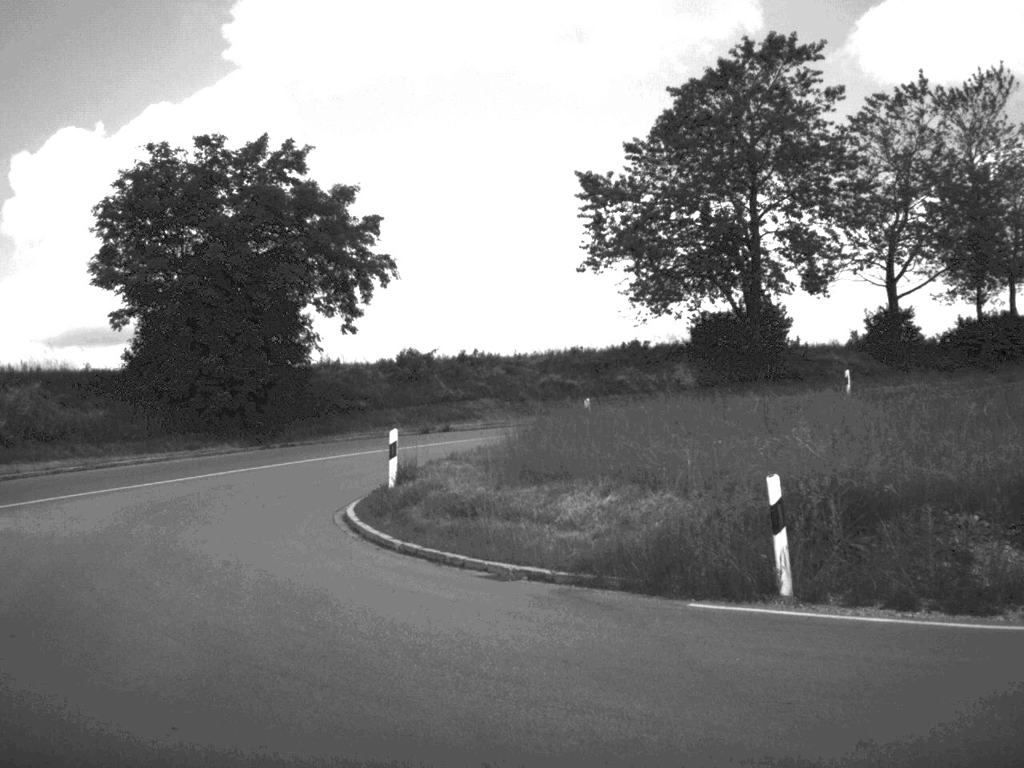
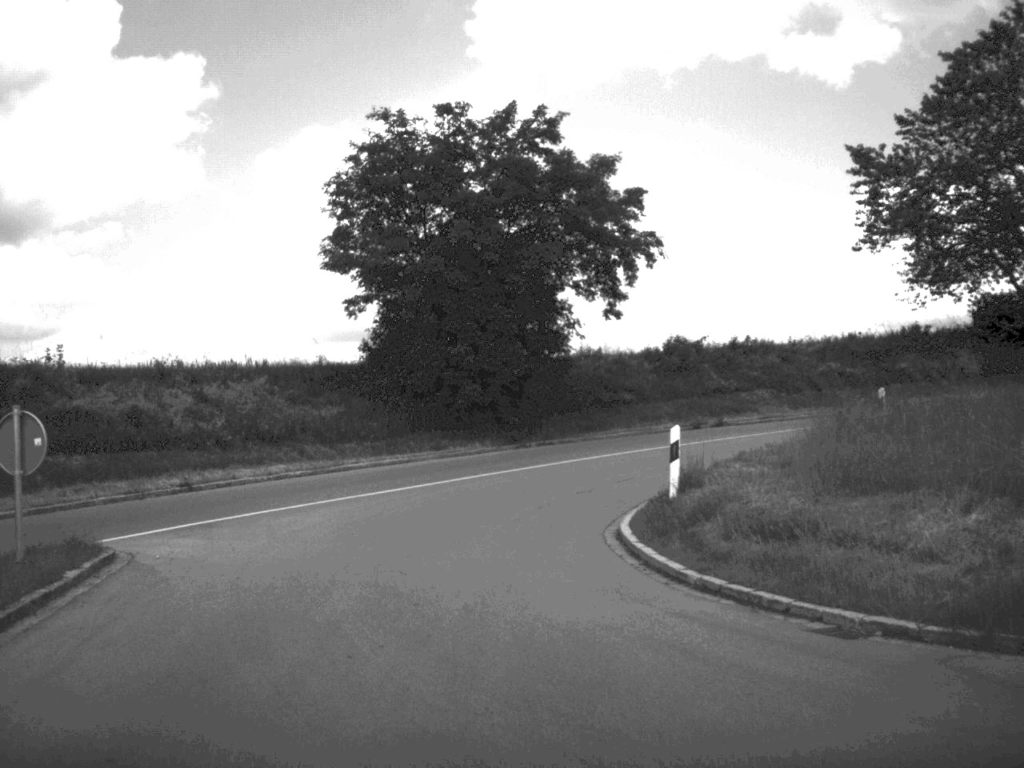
(-0.4, +3.3) m; -11°
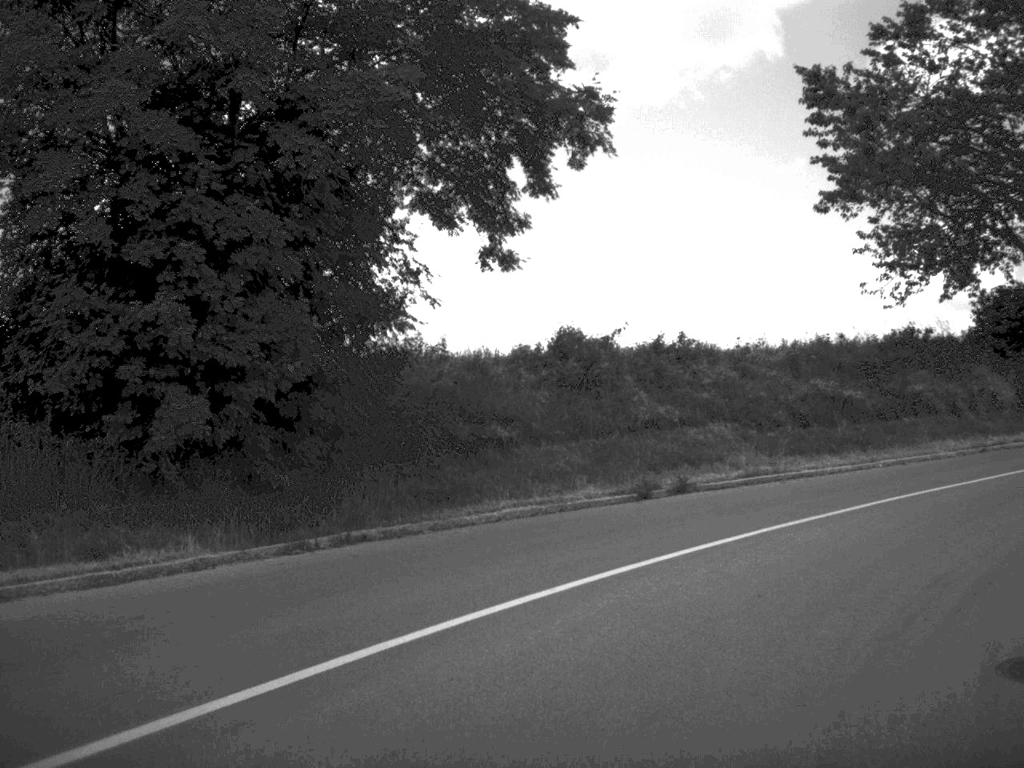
(-0.5, +17.1) m; +11°
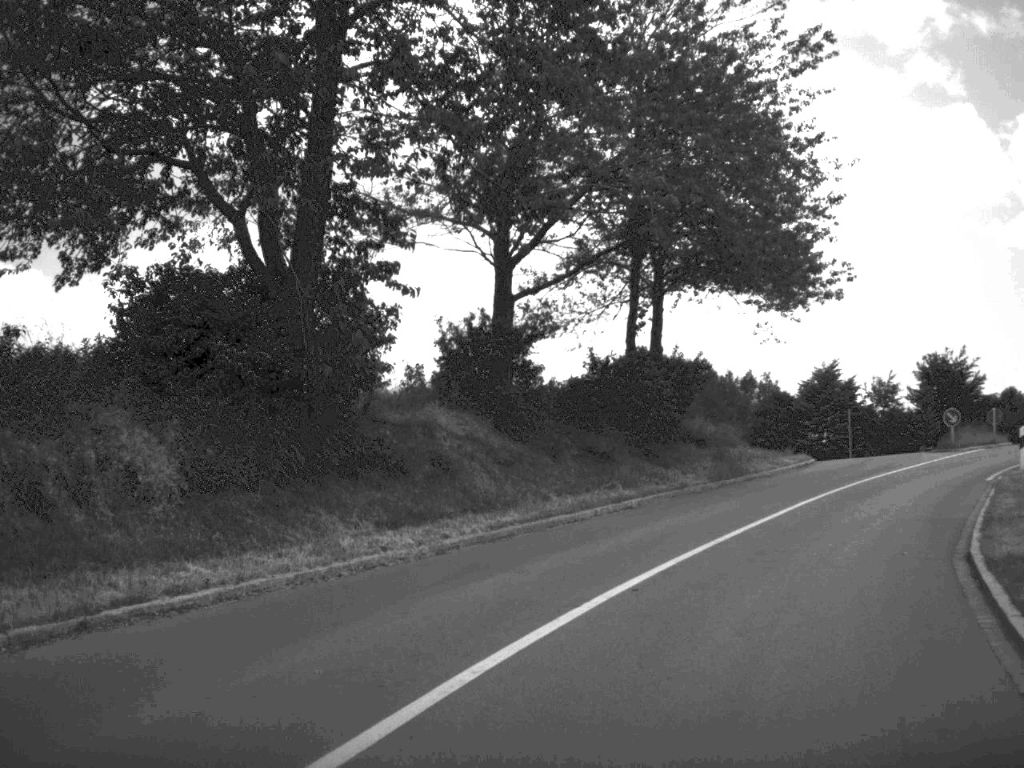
(+4.8, +14.2) m; +37°
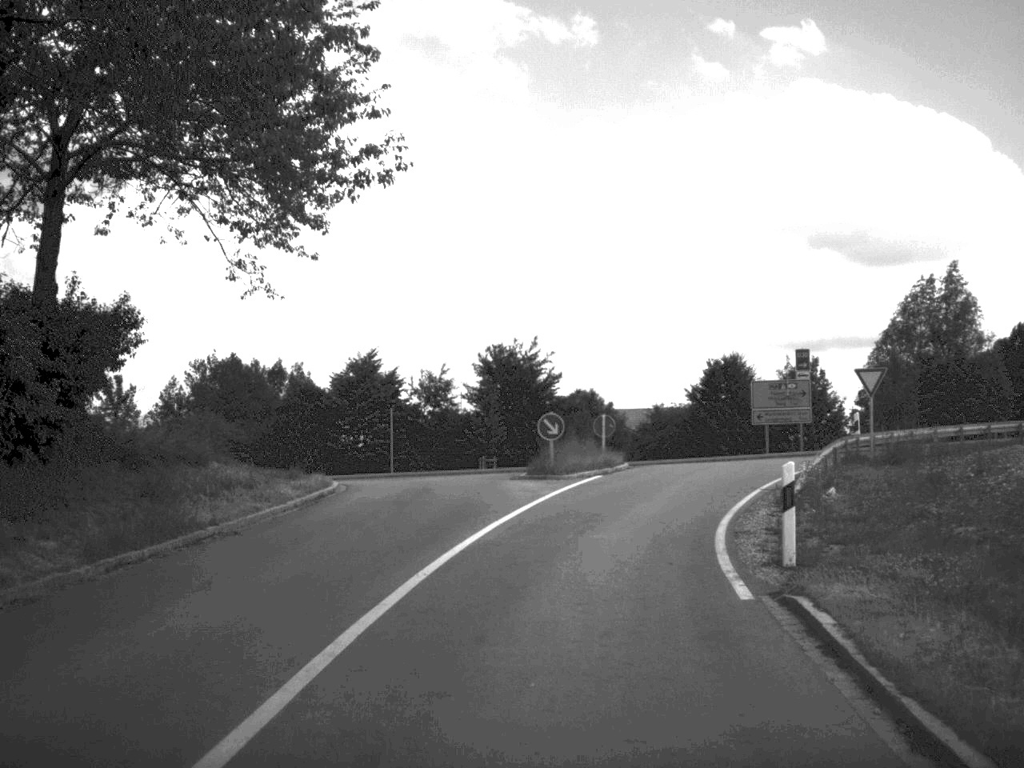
(+3.2, +15.0) m; +20°
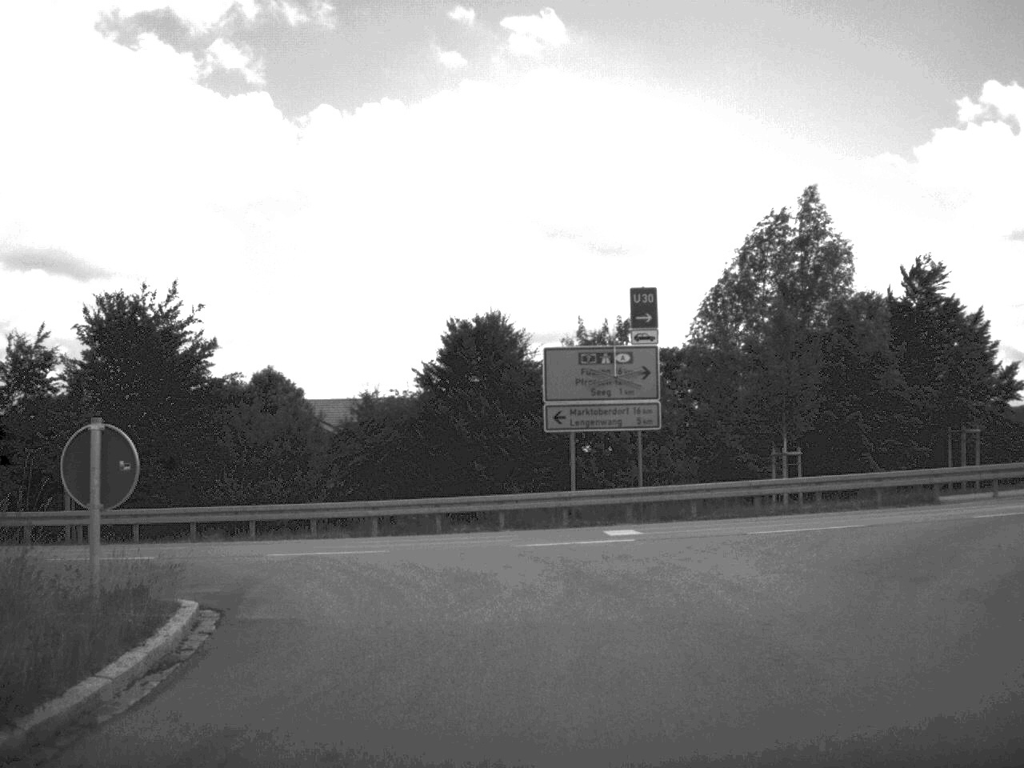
(+2.8, +25.9) m; +12°
